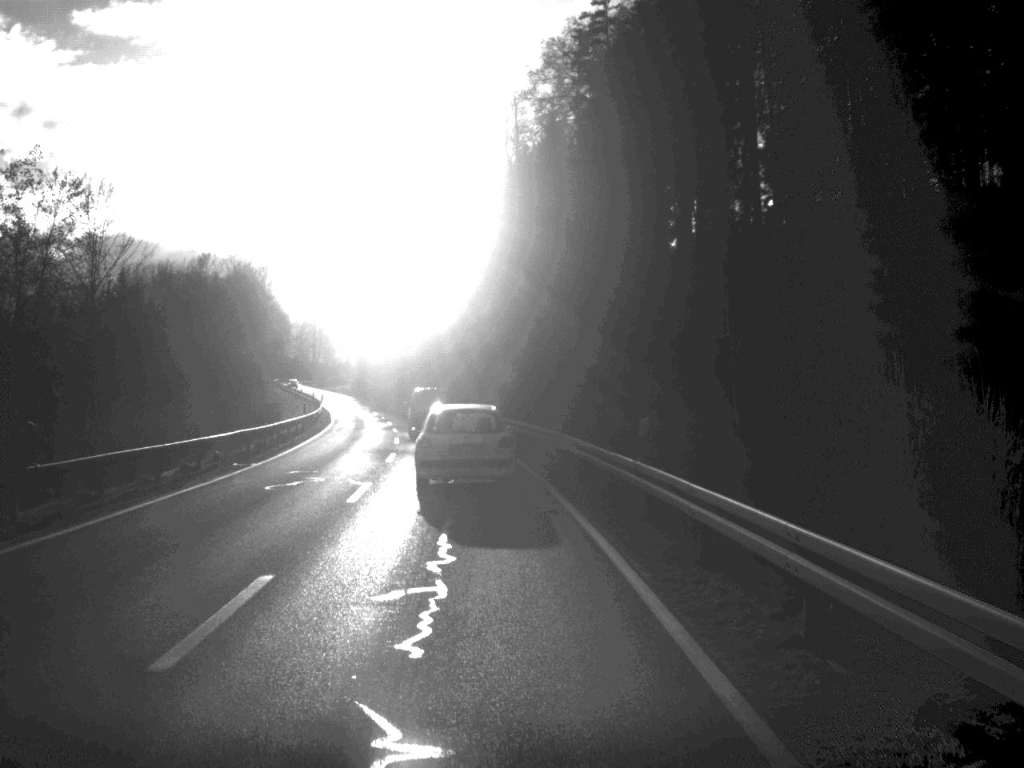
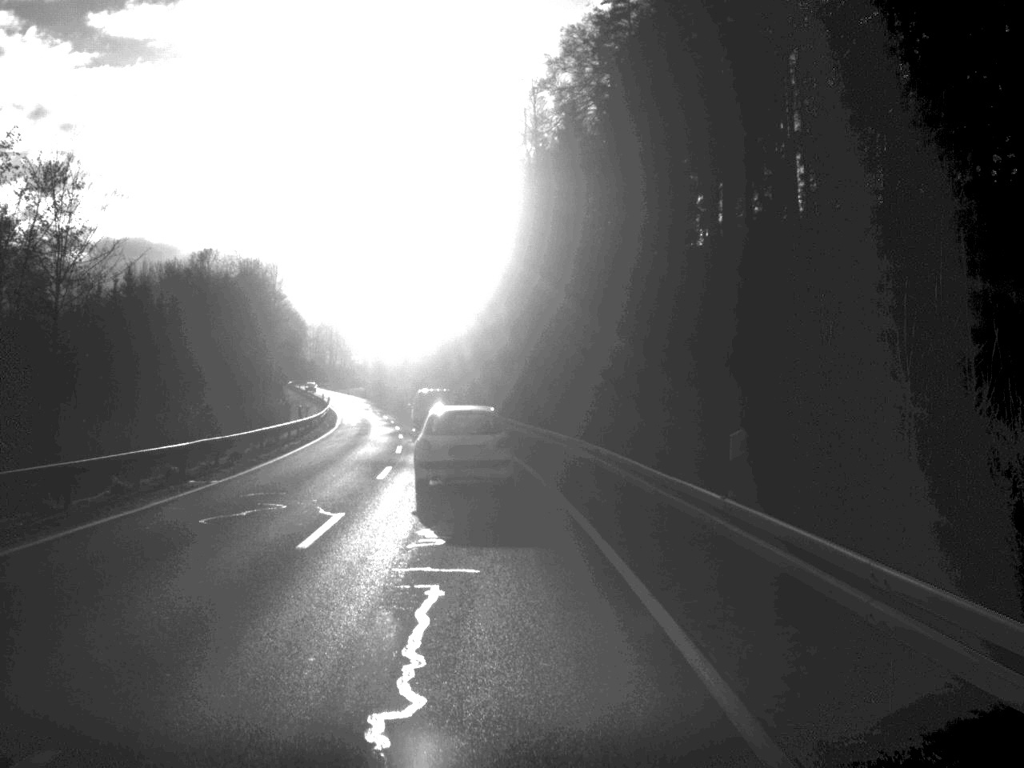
(0.0, +5.3) m; -1°
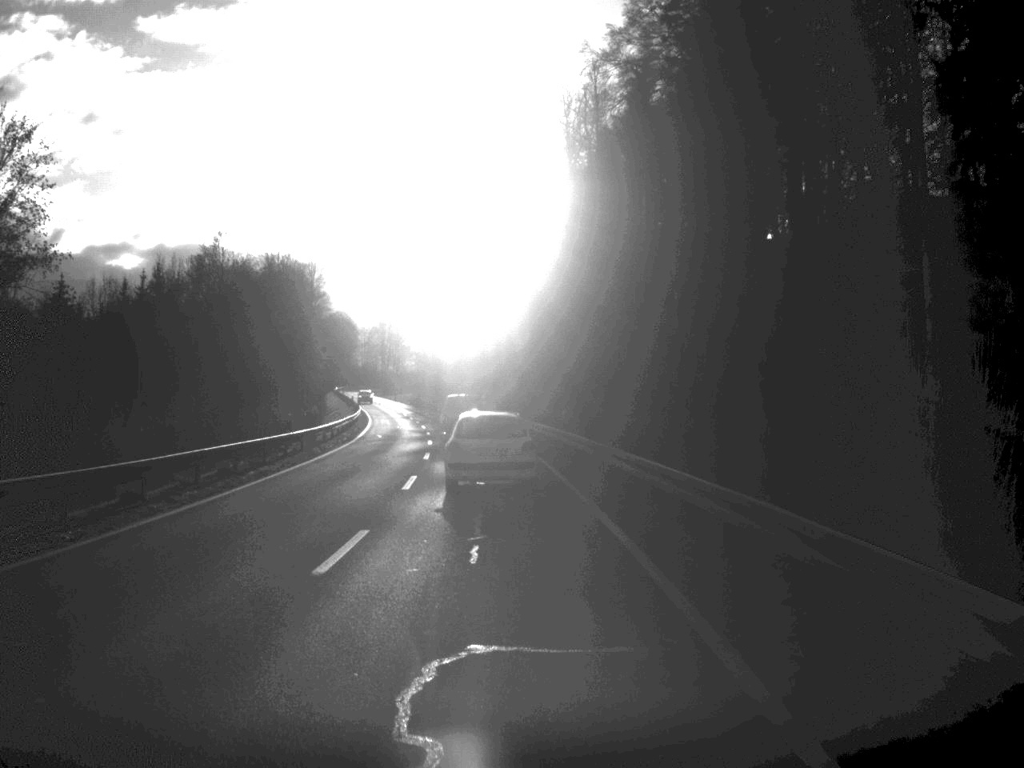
(-0.5, +15.7) m; -3°
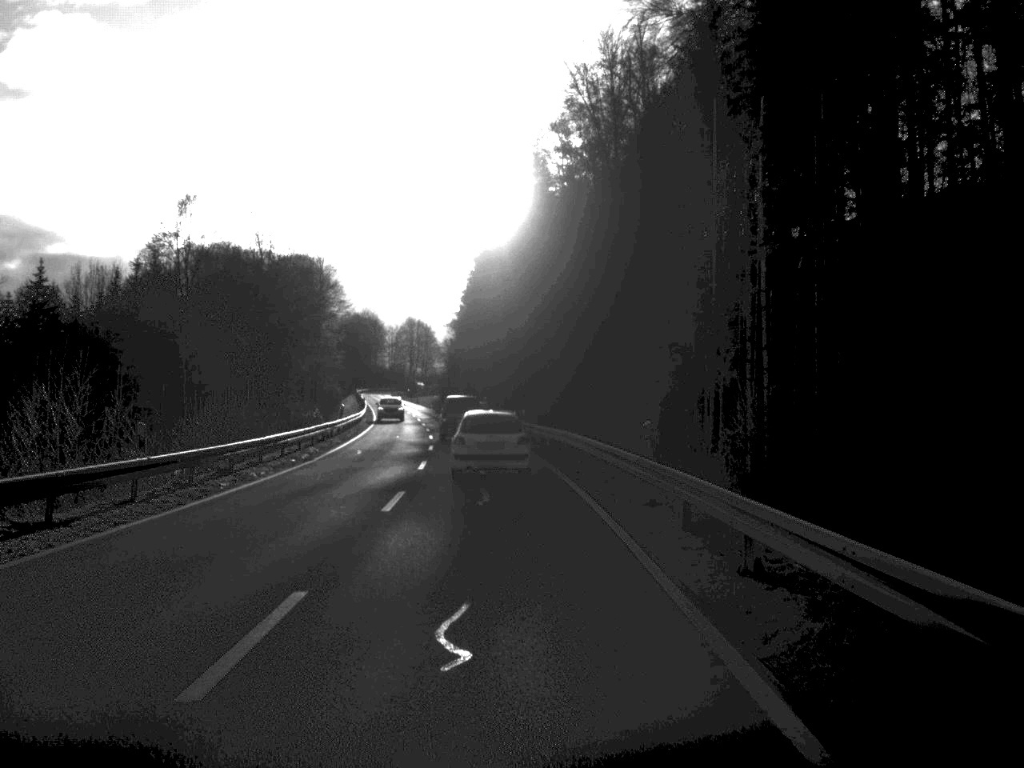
(-0.2, +14.6) m; -1°
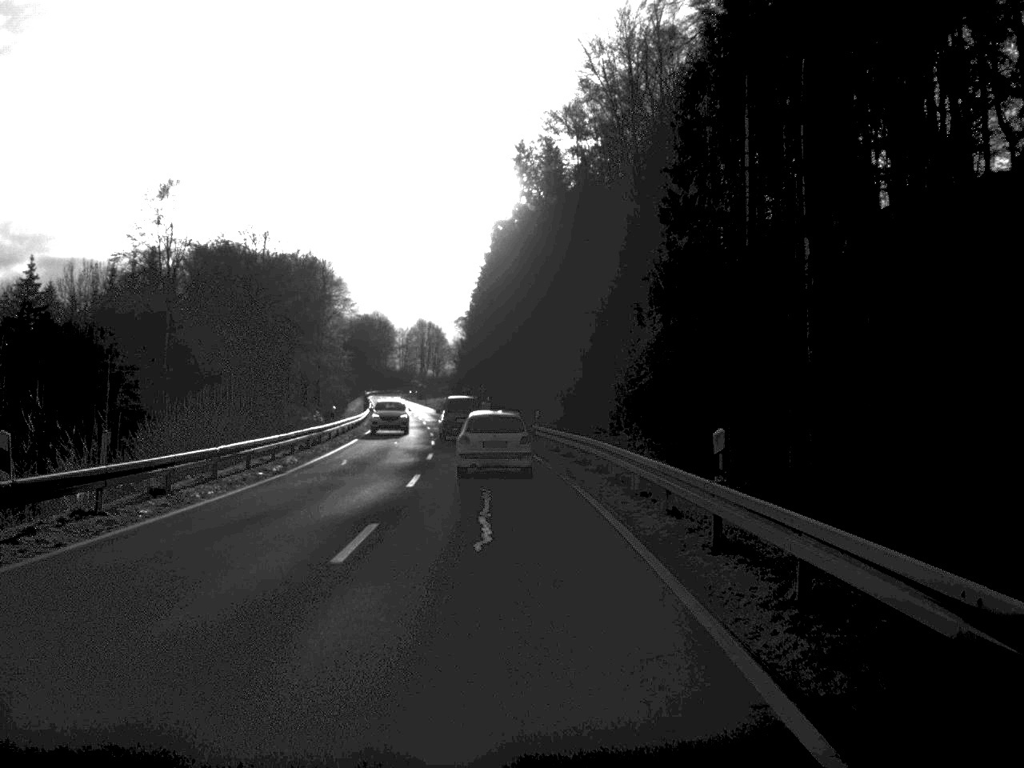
(0.0, +6.0) m; -1°
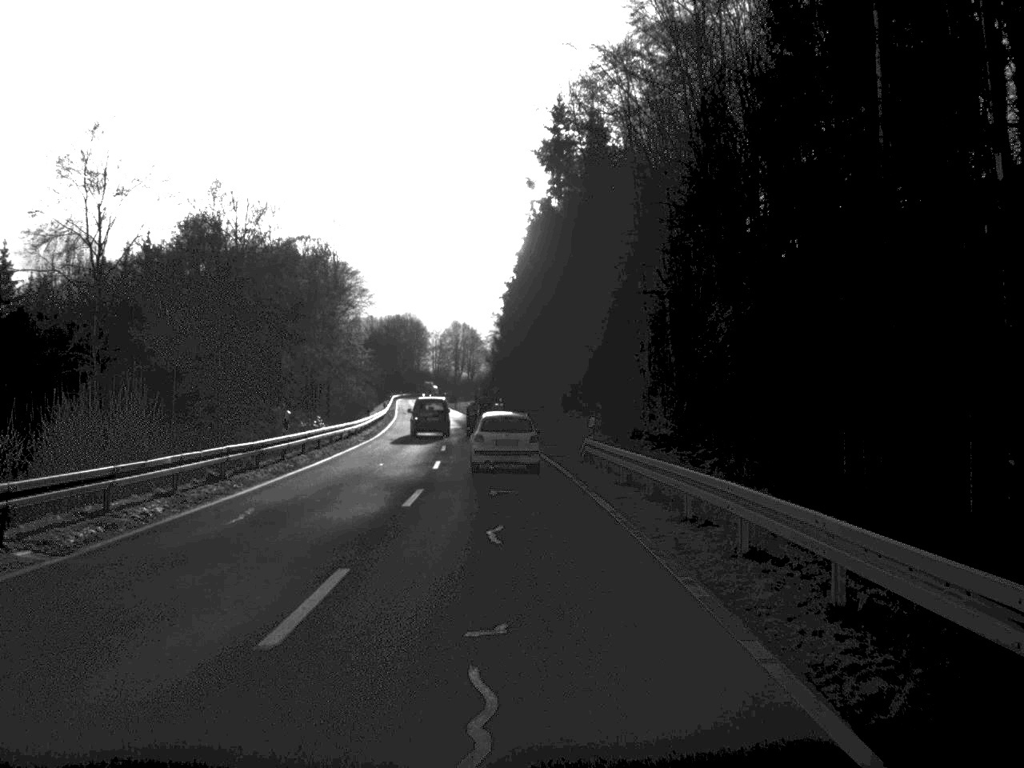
(-0.2, +16.2) m; -2°
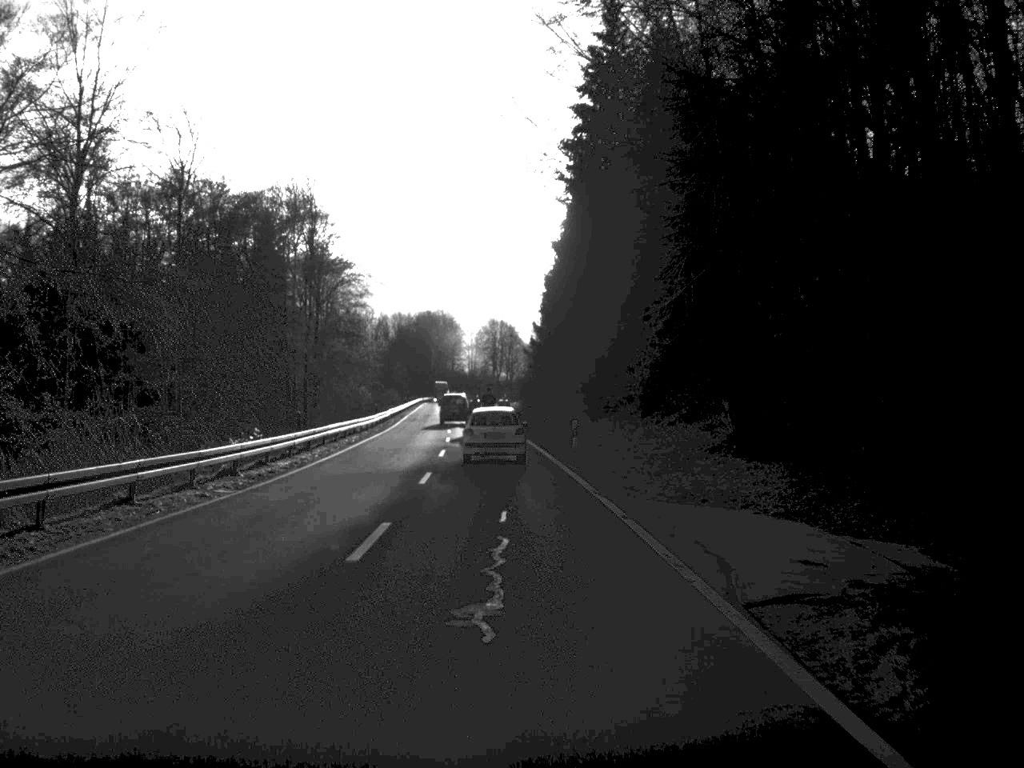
(-0.6, +30.8) m; -2°
